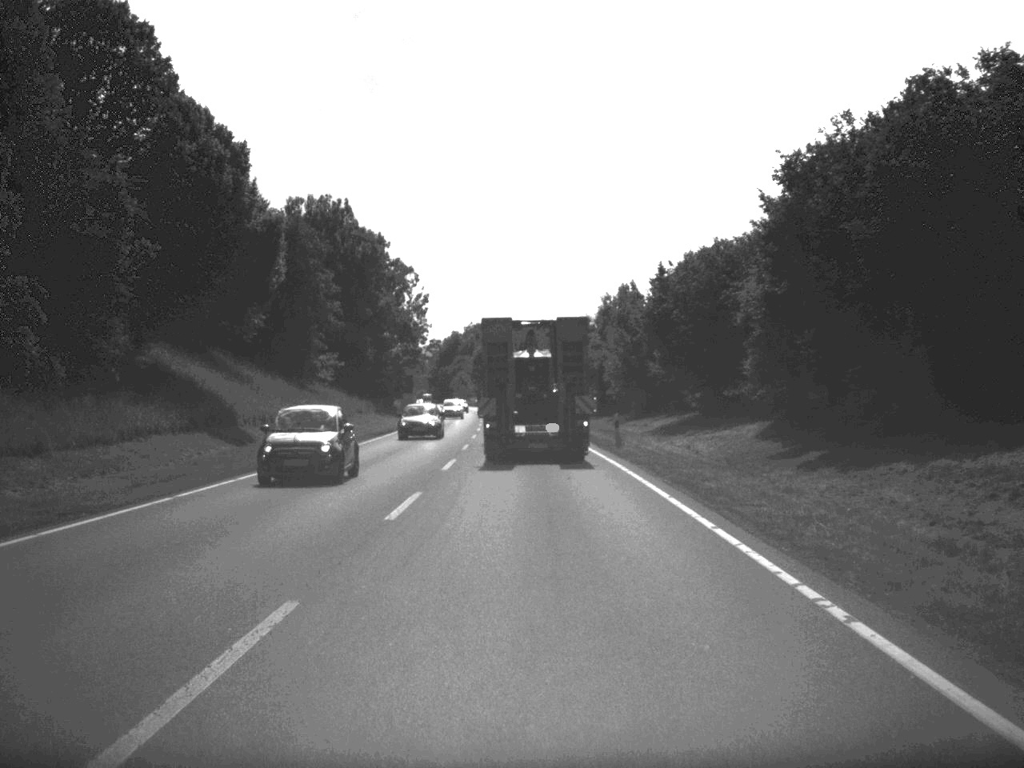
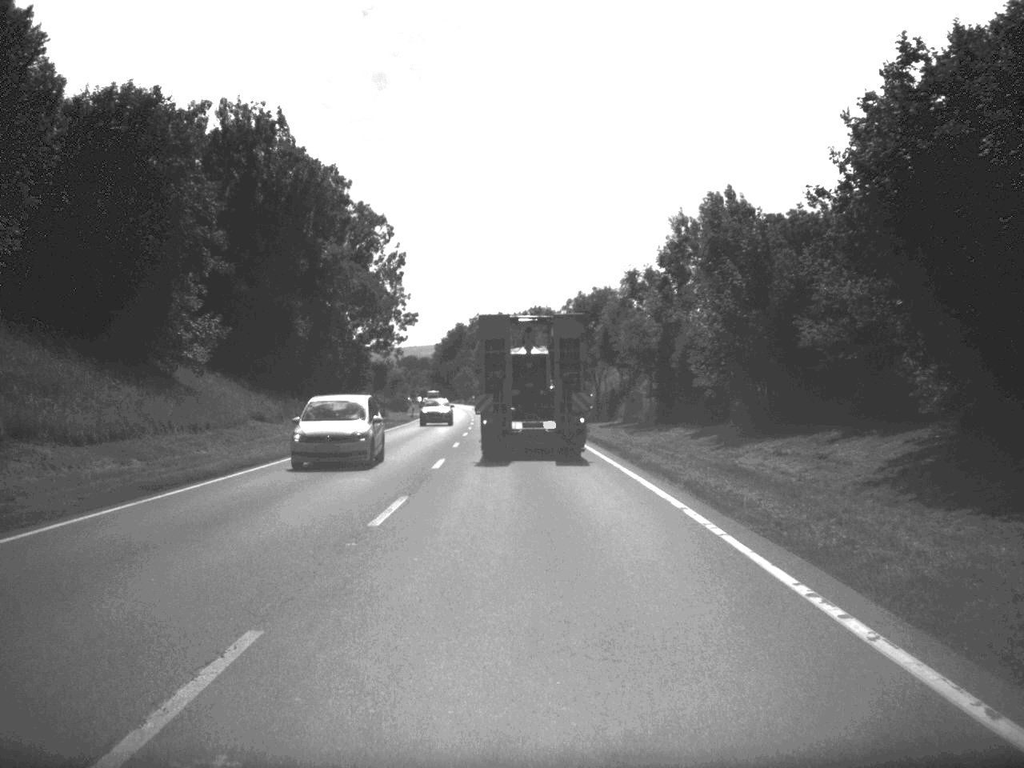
(-0.2, +36.1) m; -1°
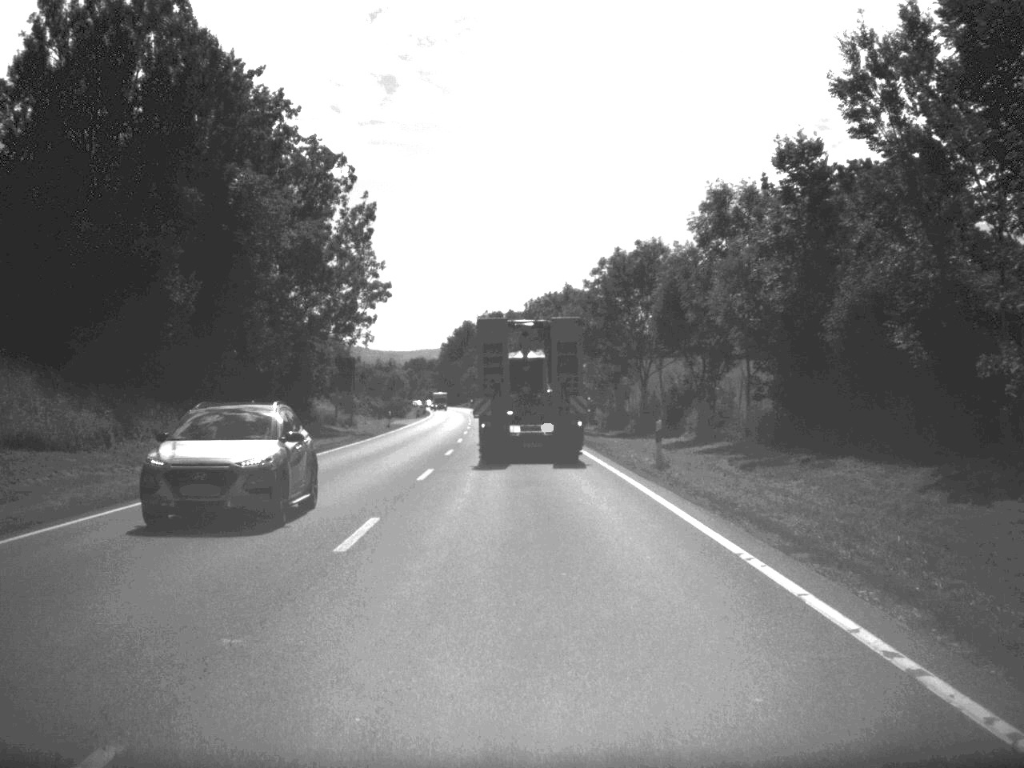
(-0.1, +26.0) m; -1°
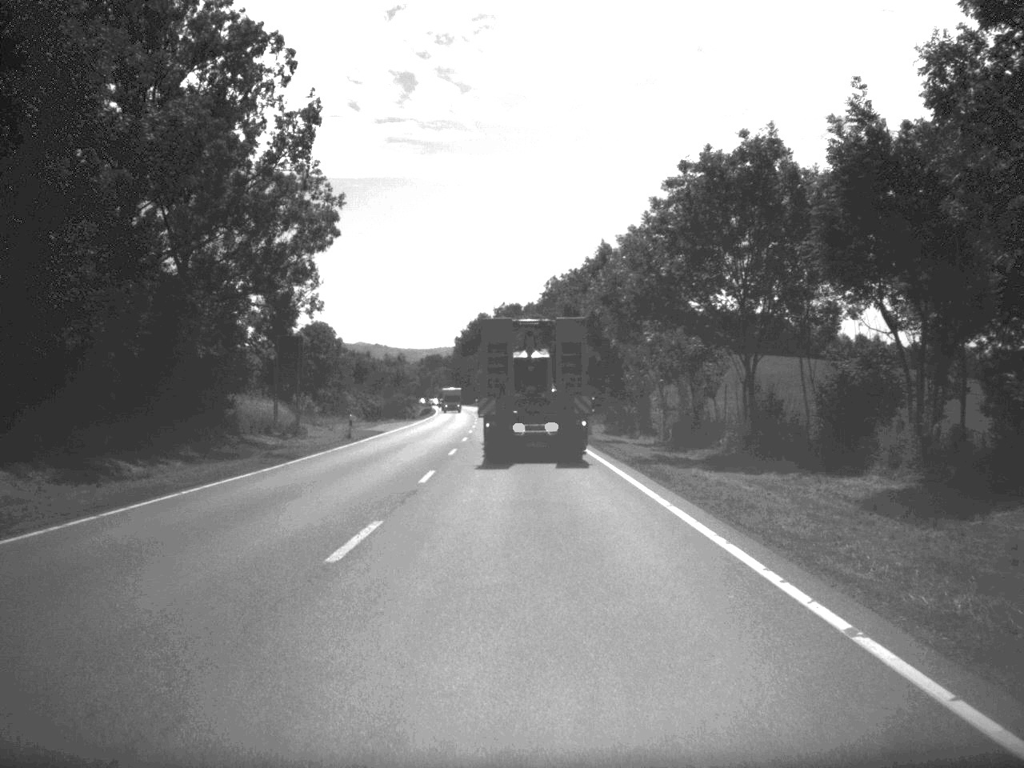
(-0.2, +24.2) m; -1°
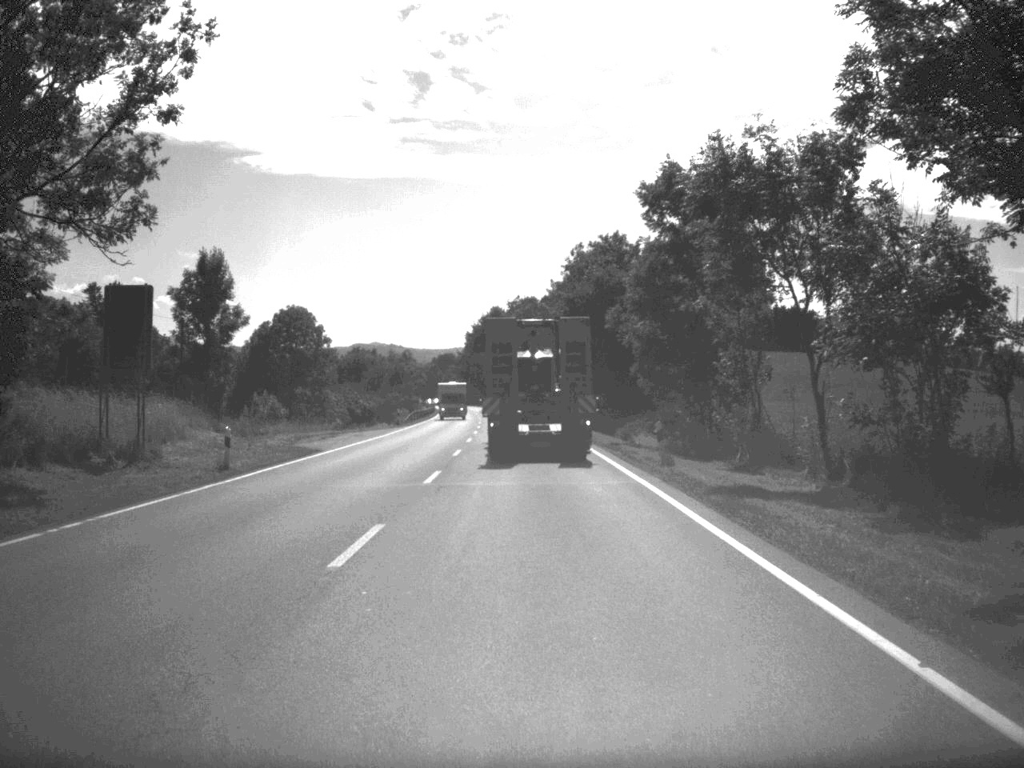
(-0.2, +24.3) m; -1°
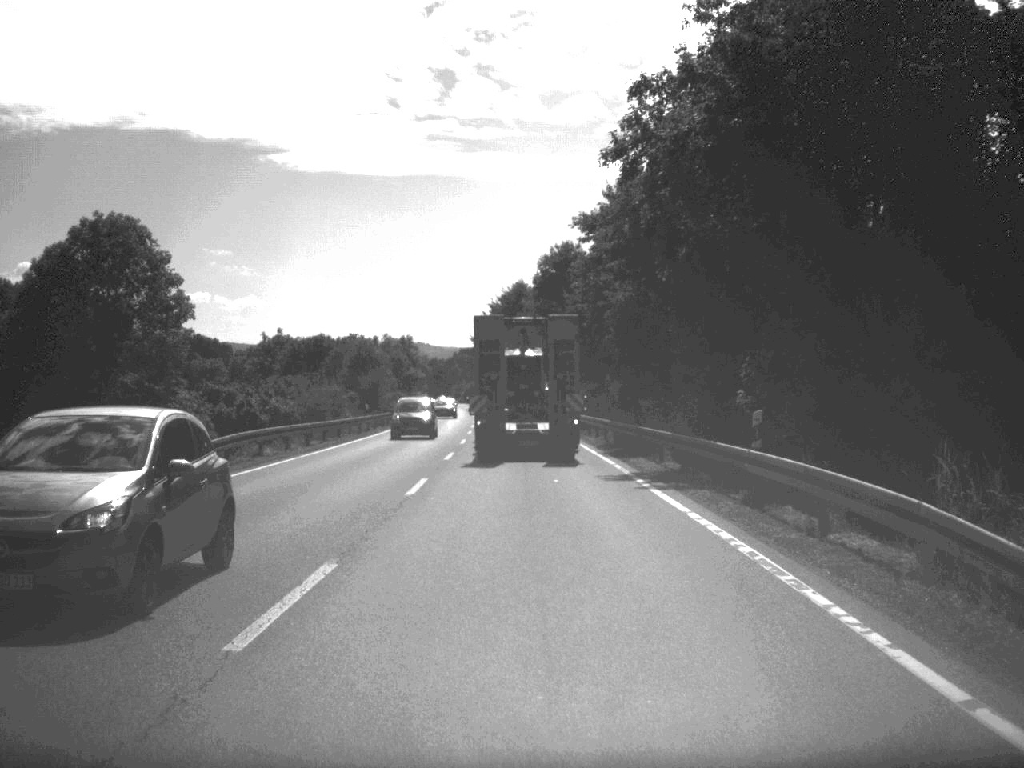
(-0.7, +62.1) m; -2°
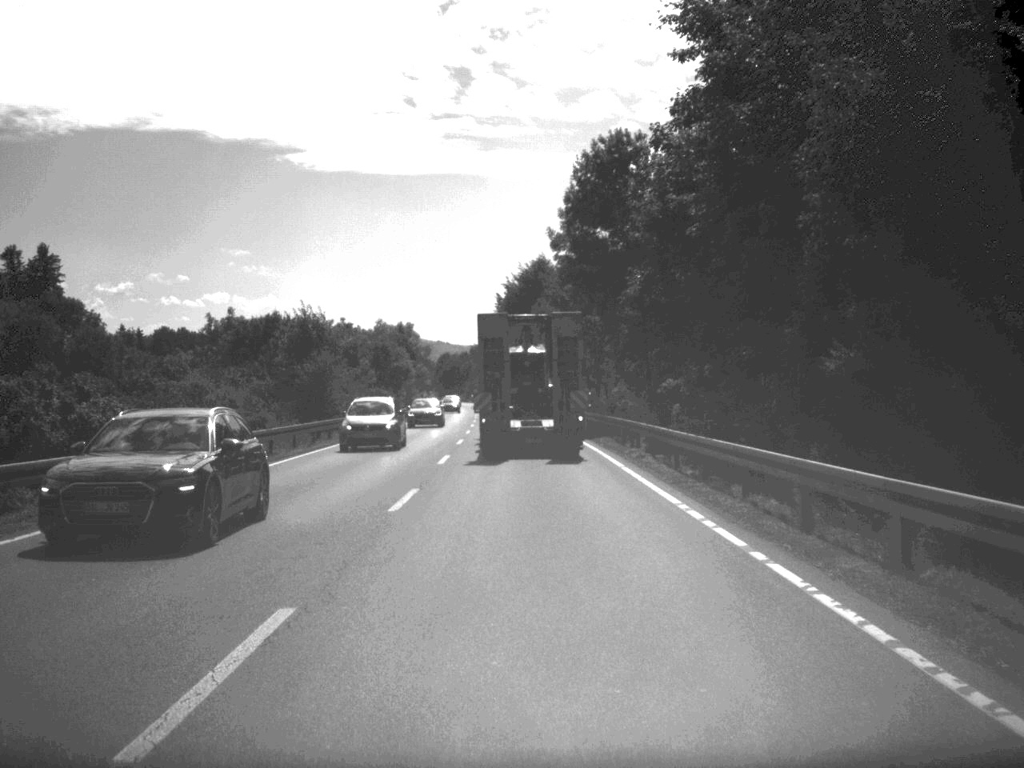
(-0.4, +38.2) m; -1°
